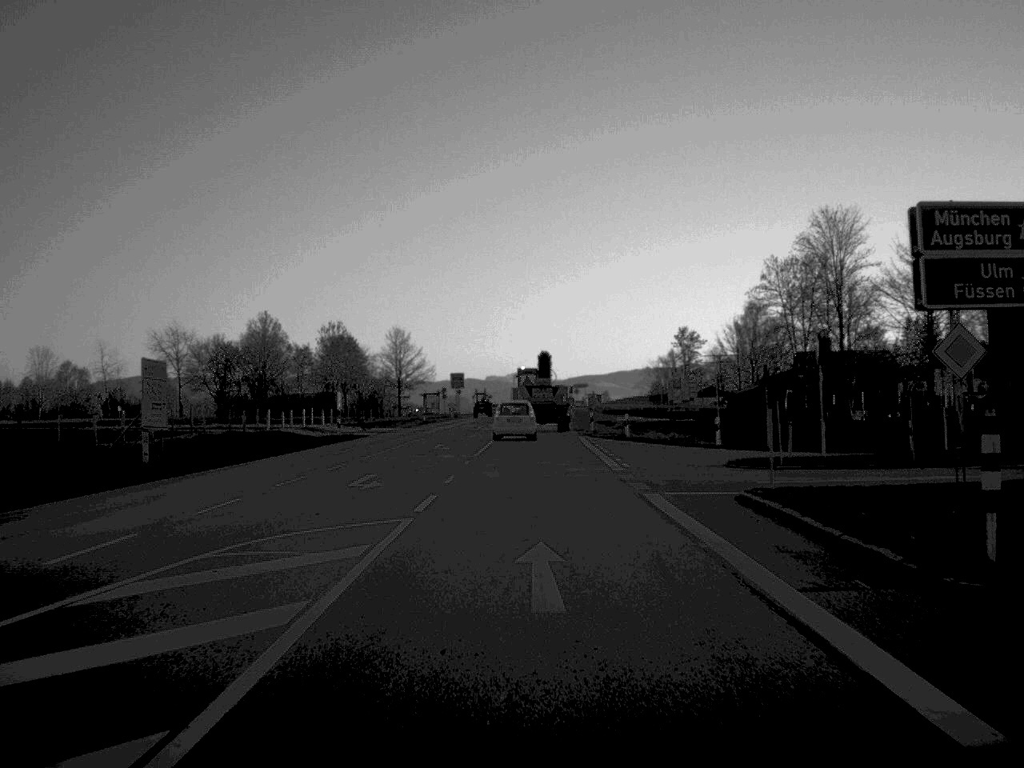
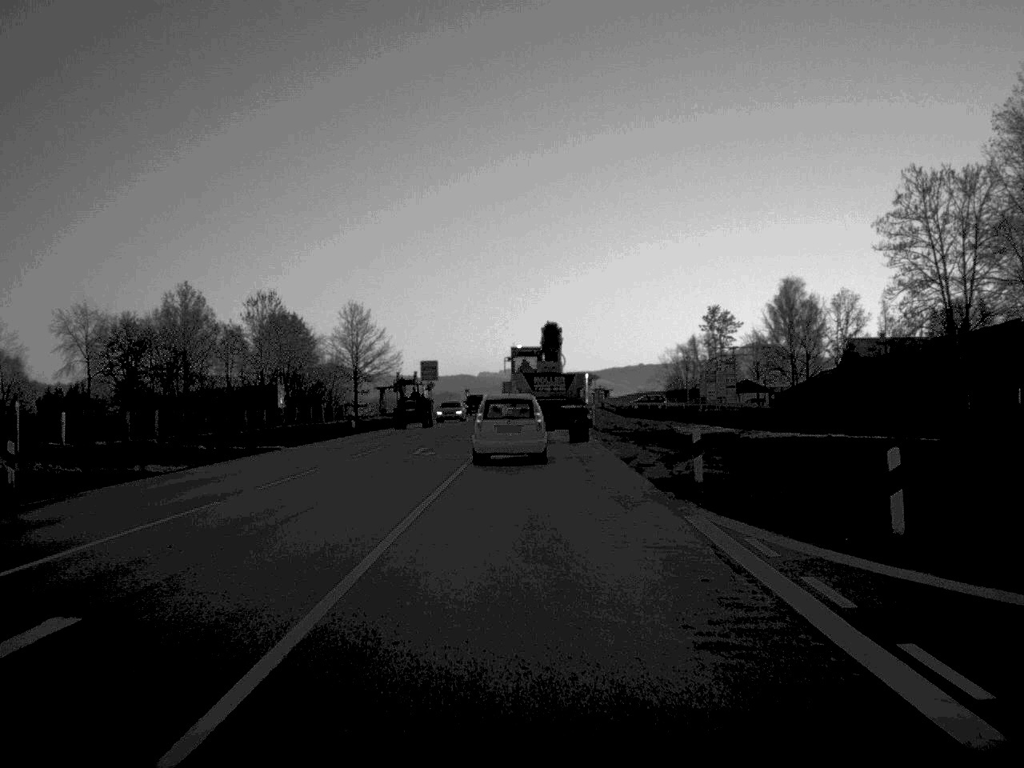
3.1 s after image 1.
(+0.1, +38.1) m; 0°
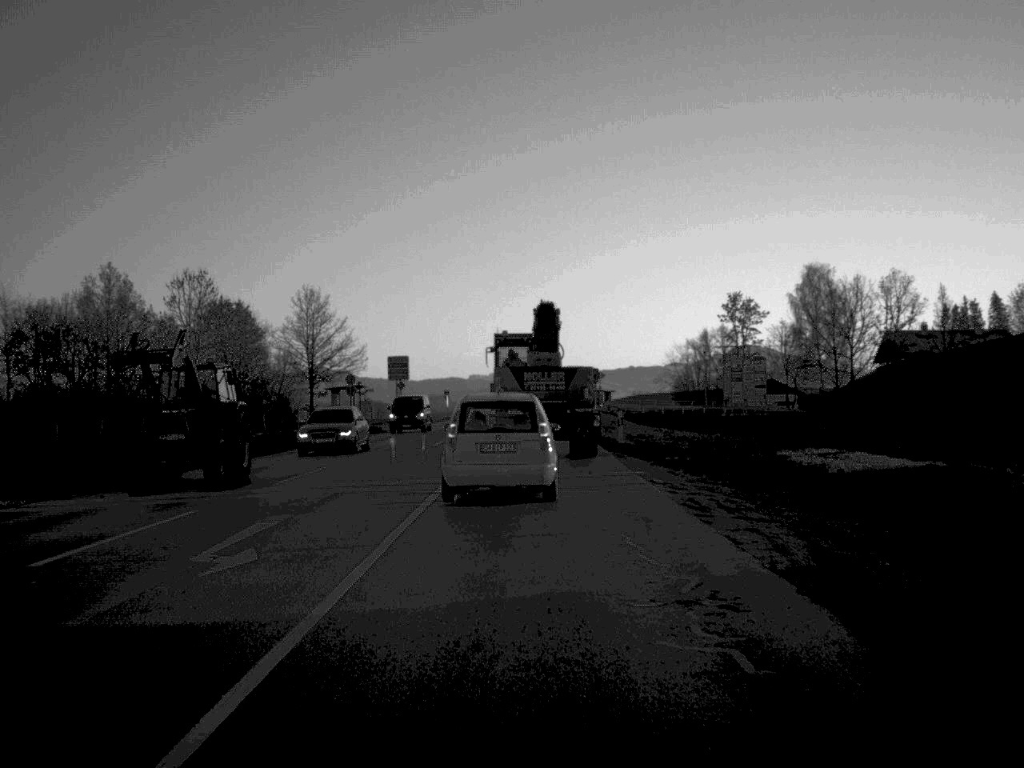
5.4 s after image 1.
(0.0, +22.5) m; 0°
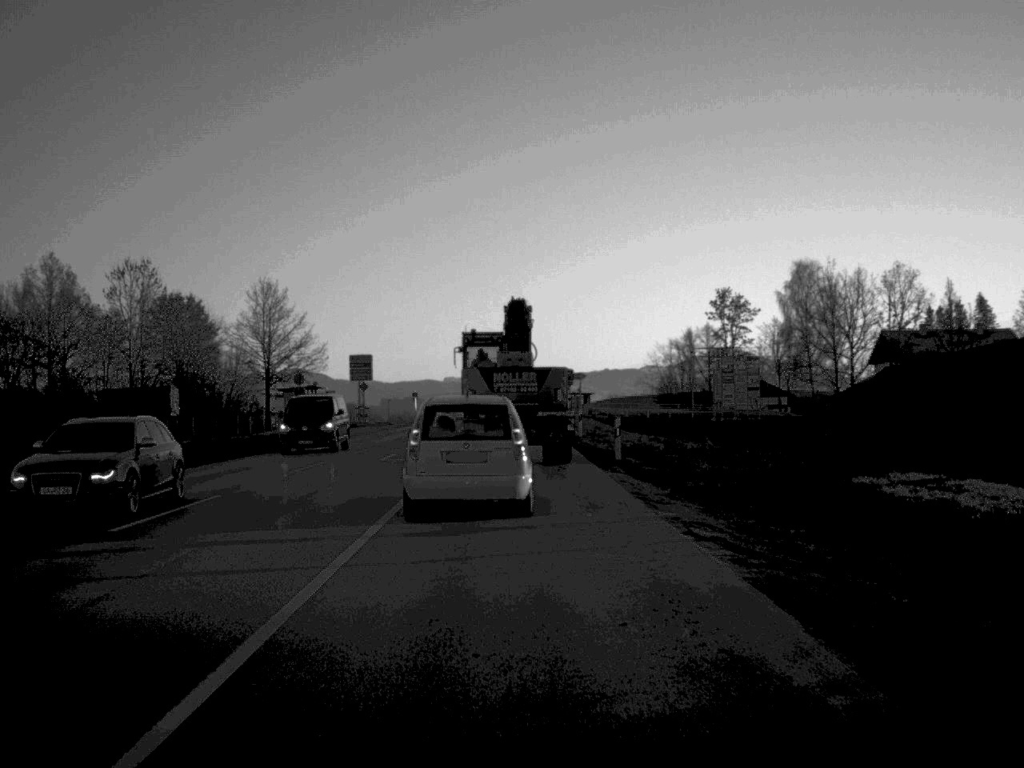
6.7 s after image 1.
(+0.1, +8.6) m; +1°
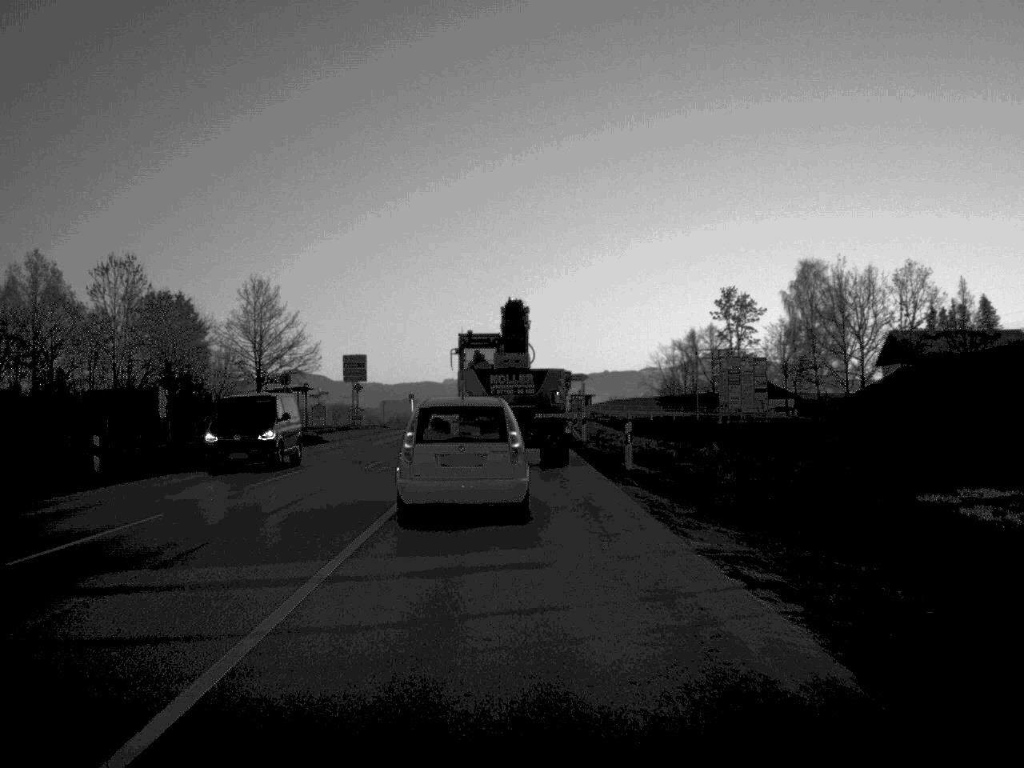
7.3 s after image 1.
(0.0, +3.4) m; 0°
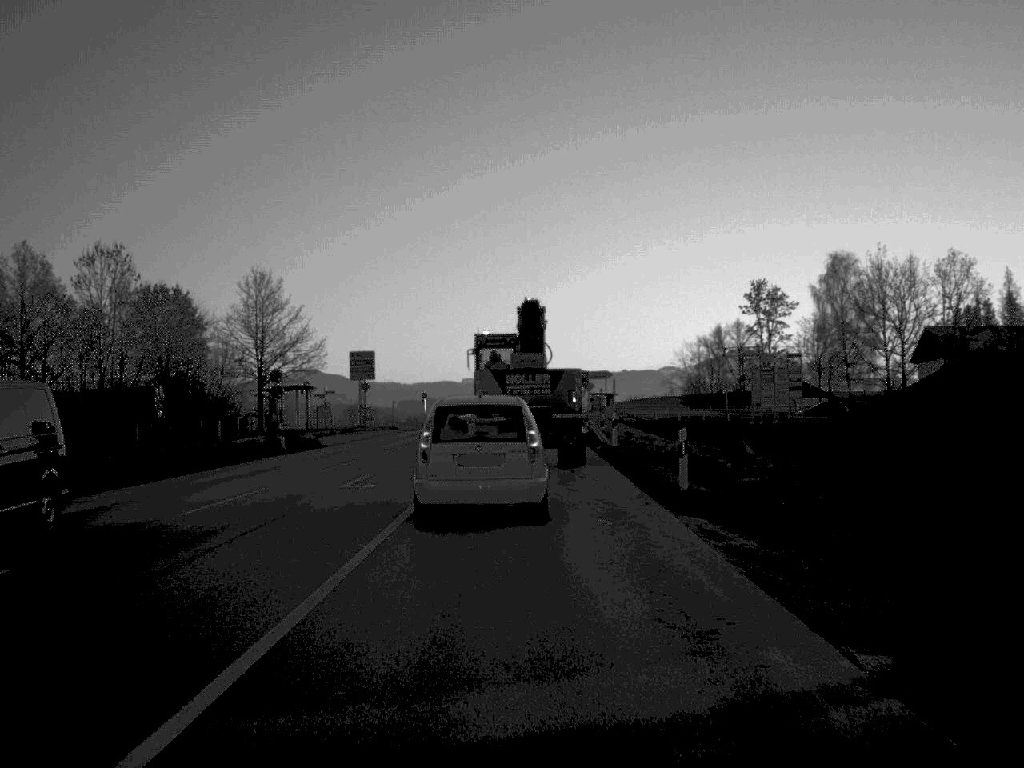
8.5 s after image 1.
(-0.1, +6.4) m; -1°
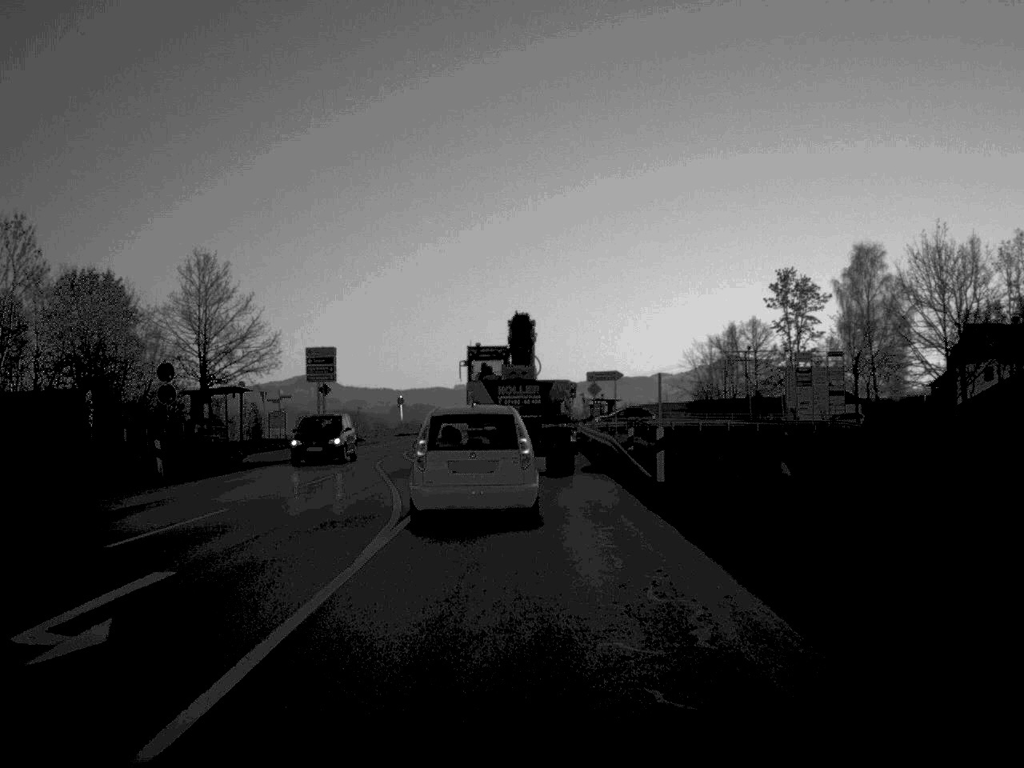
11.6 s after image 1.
(0.0, +15.2) m; 0°
